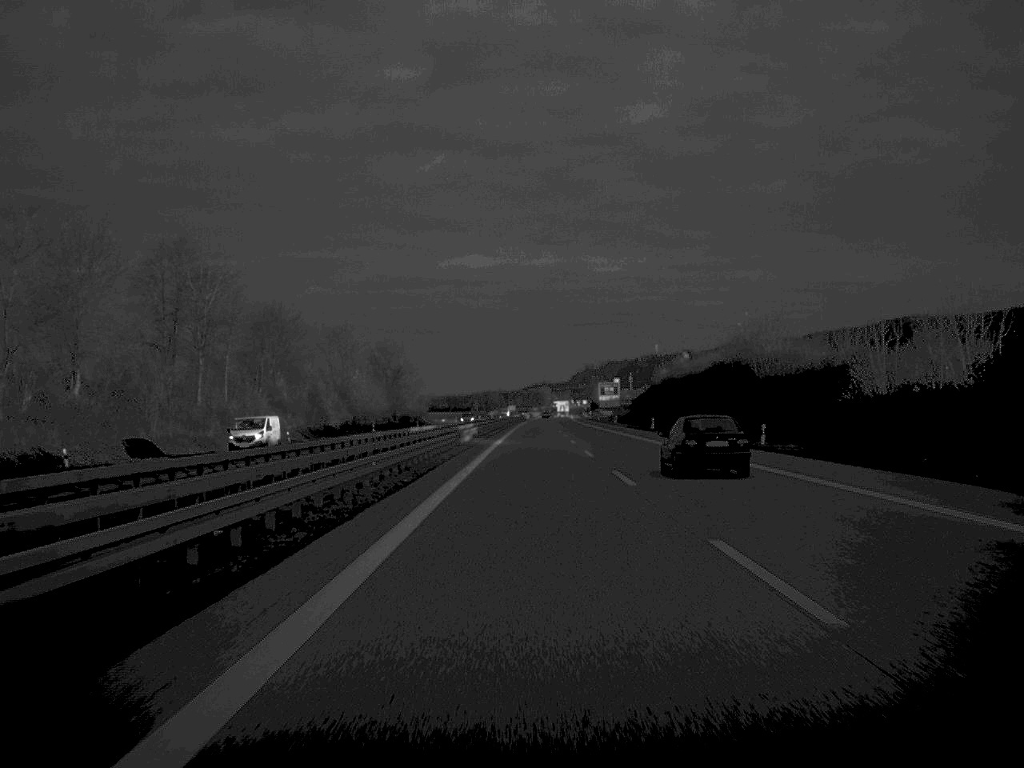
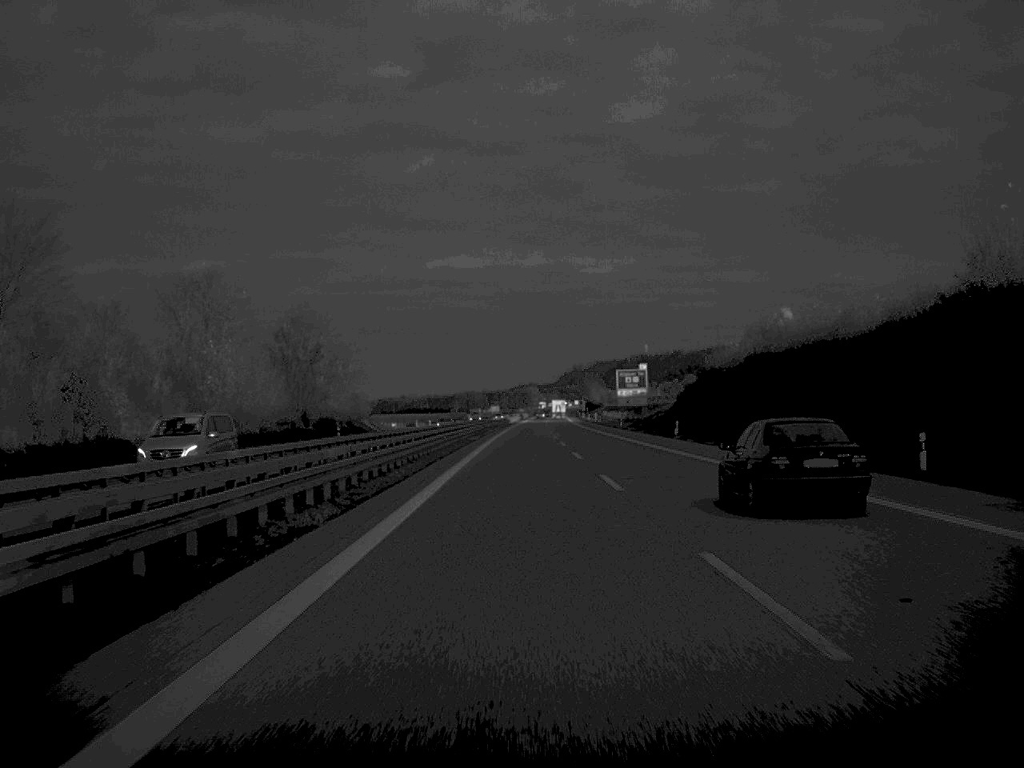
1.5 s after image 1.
(+0.4, +73.0) m; +1°
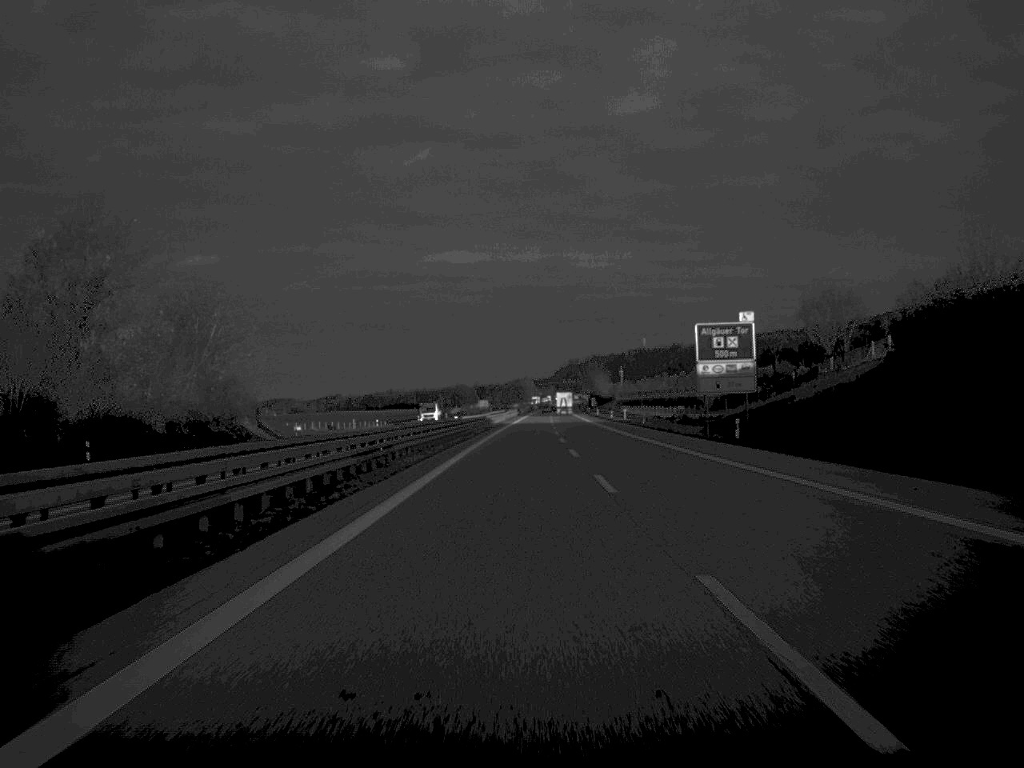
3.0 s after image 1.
(+0.1, +73.8) m; 0°
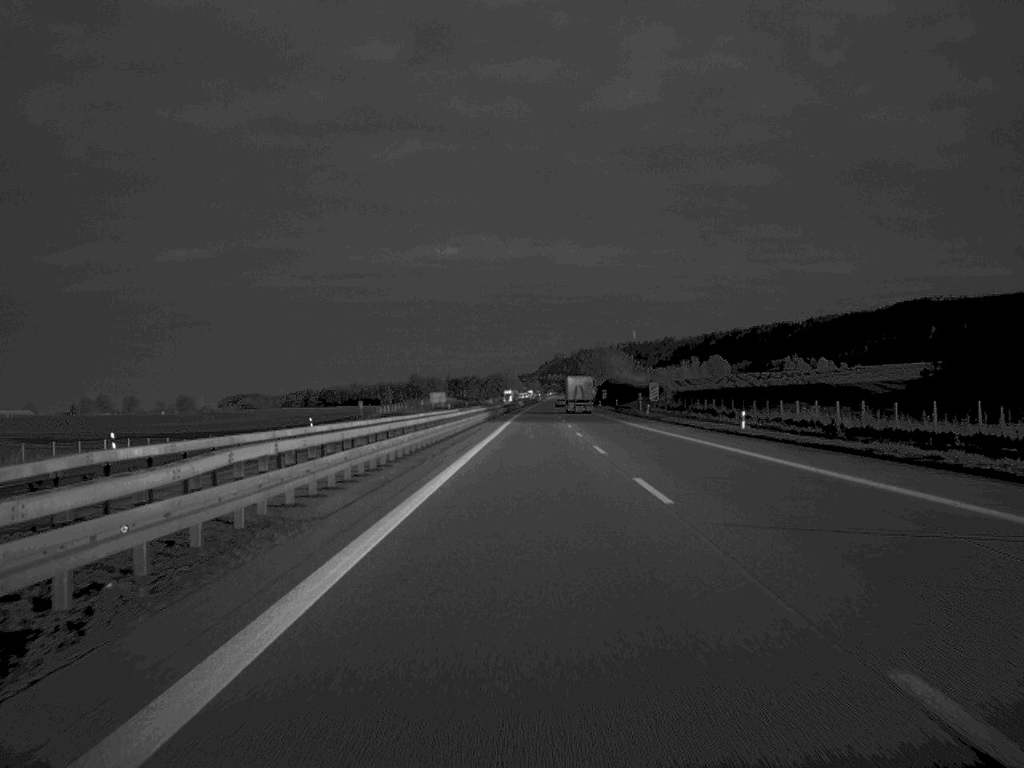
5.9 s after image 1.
(+0.8, +148.0) m; +1°
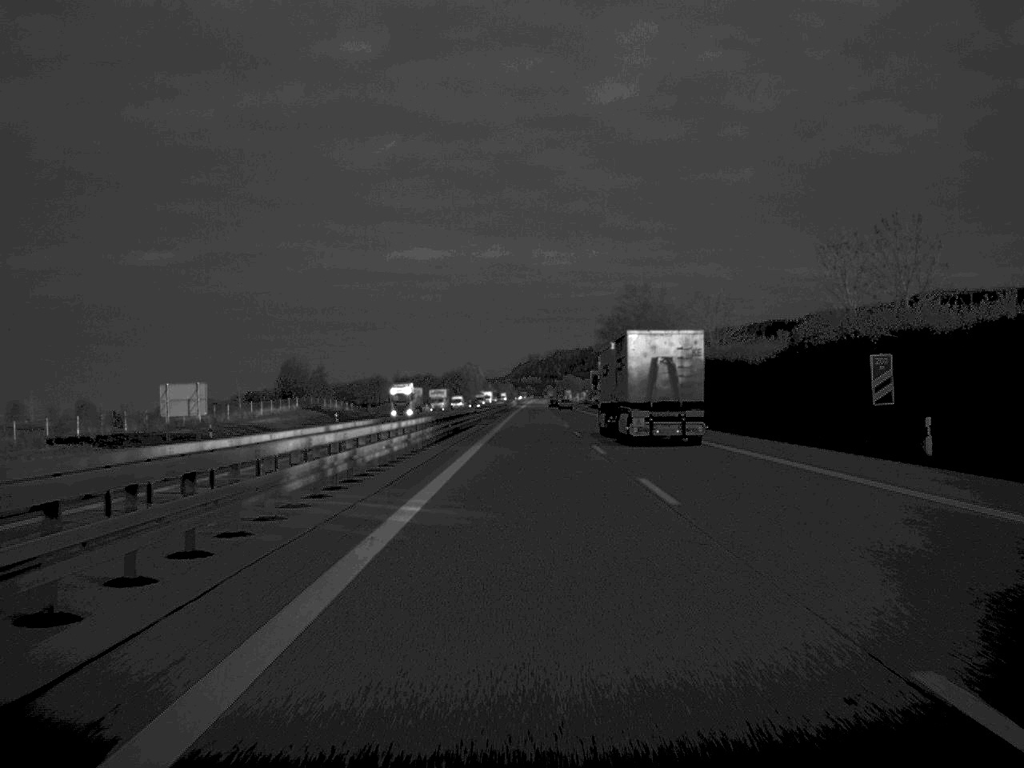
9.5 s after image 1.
(+1.7, +178.0) m; +1°
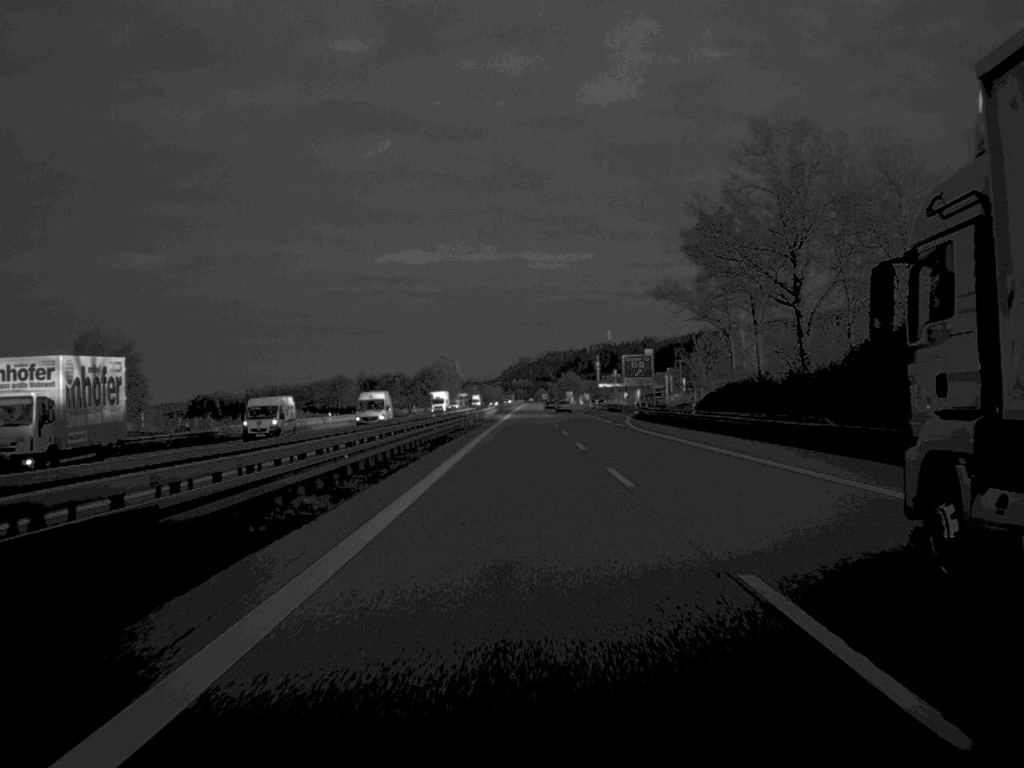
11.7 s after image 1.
(+0.4, +103.2) m; 0°
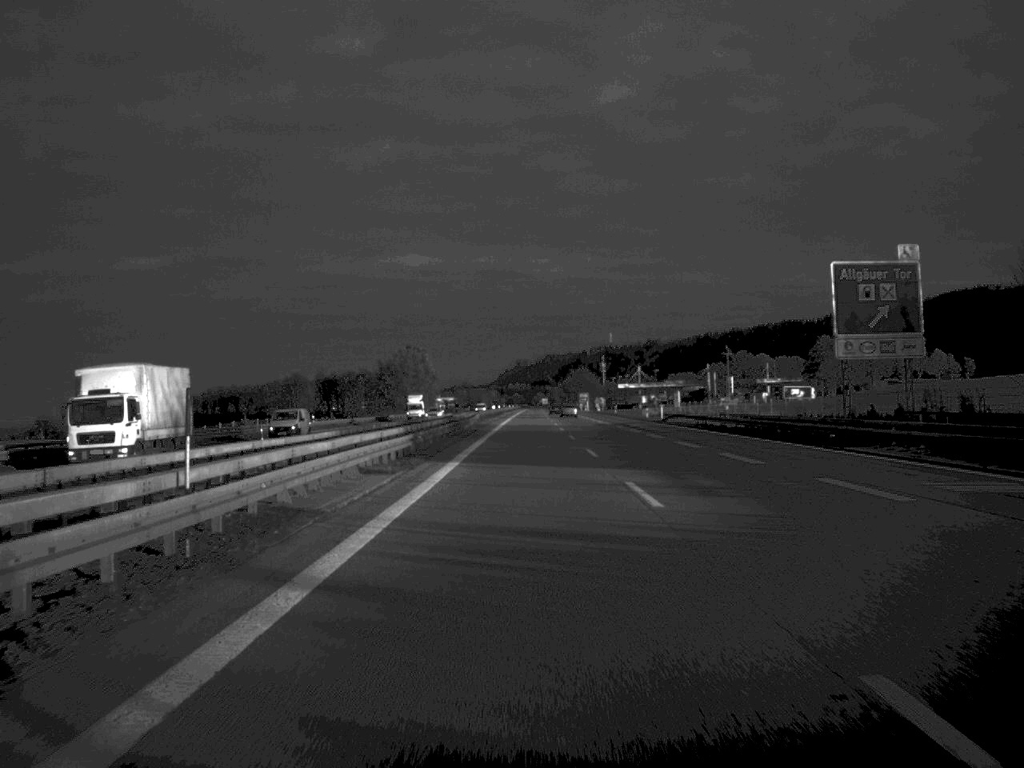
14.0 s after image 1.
(0.0, +103.2) m; 0°
